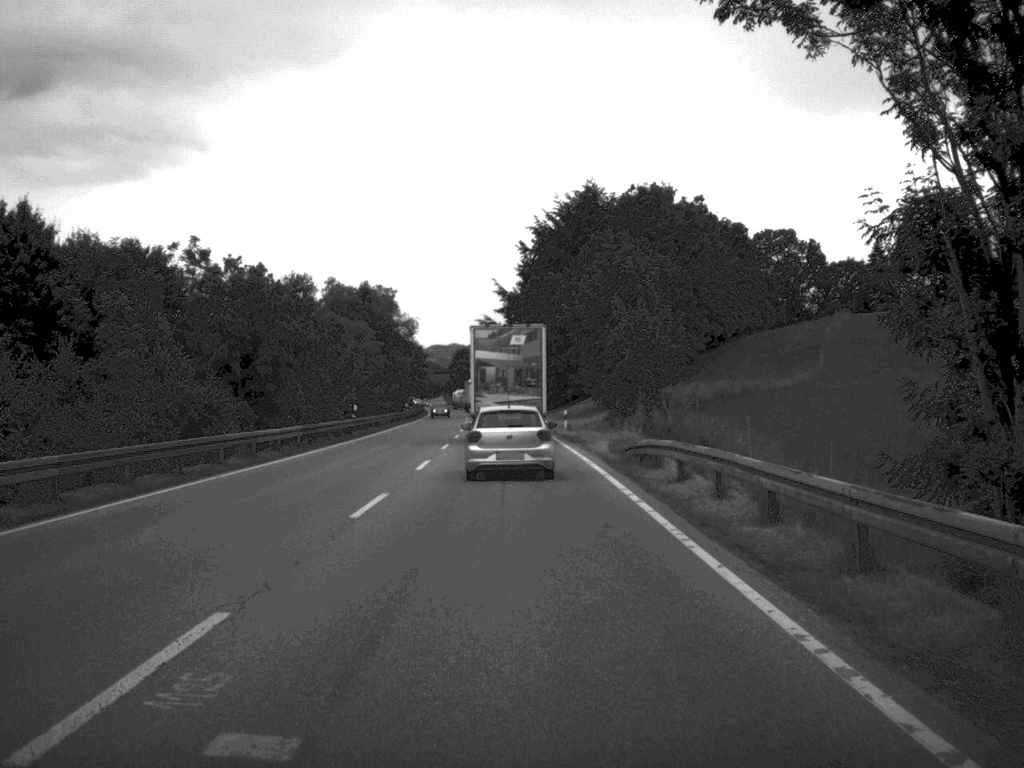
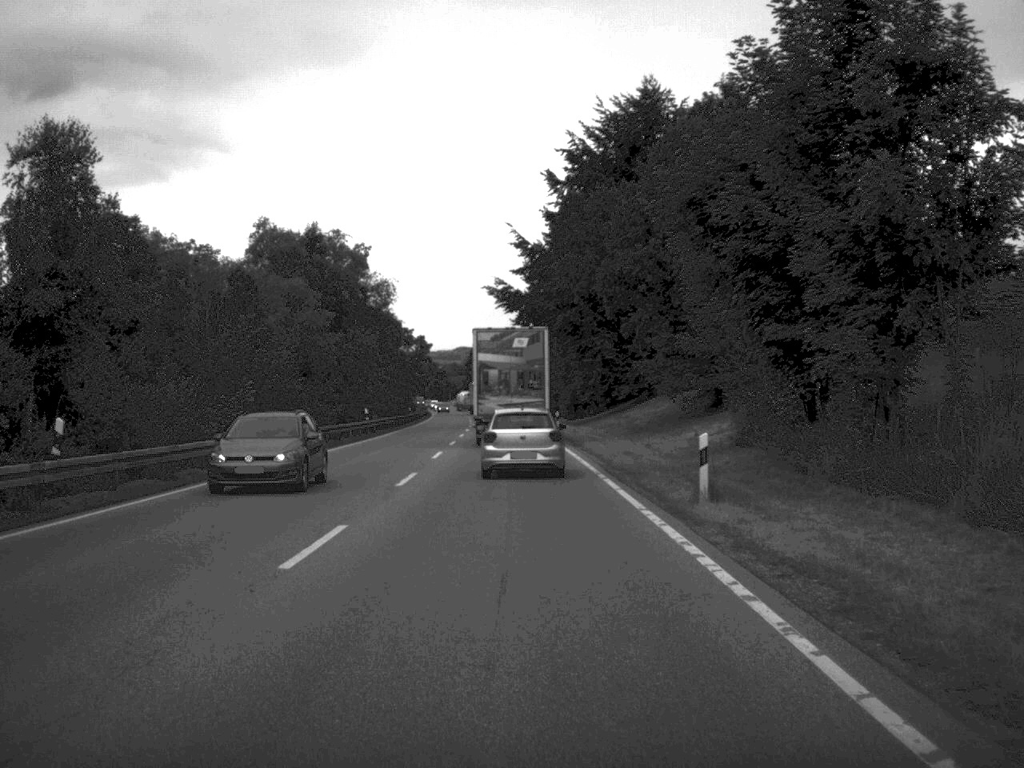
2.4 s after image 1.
(-0.4, +40.1) m; -1°
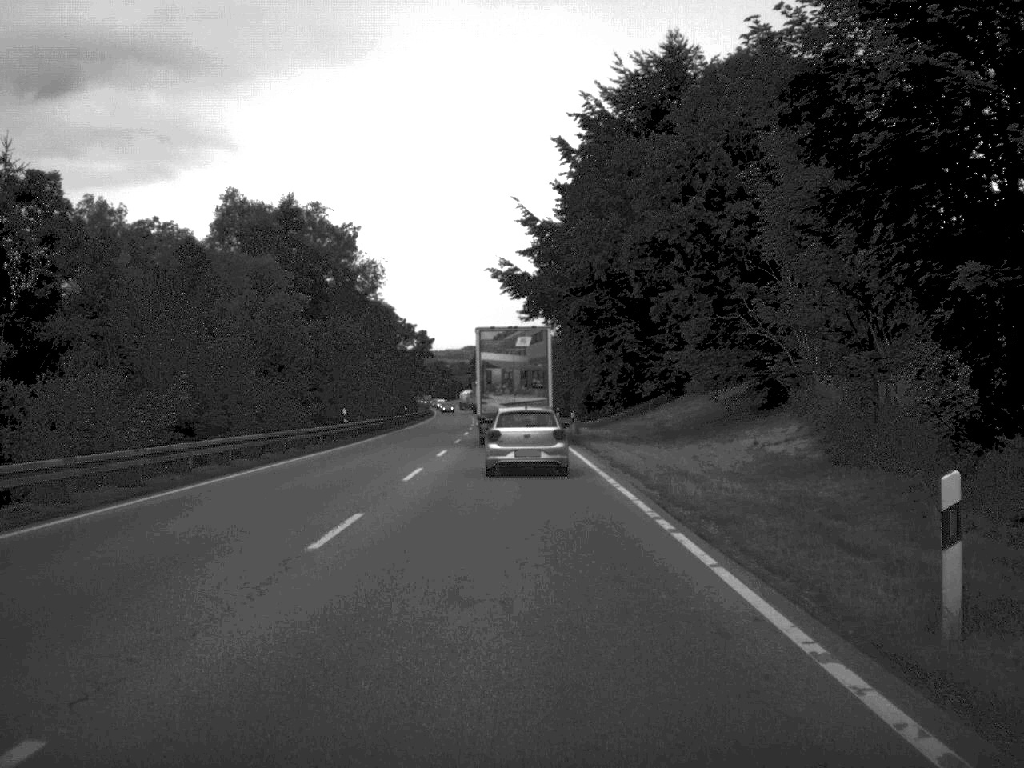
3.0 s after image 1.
(0.0, +10.6) m; 0°
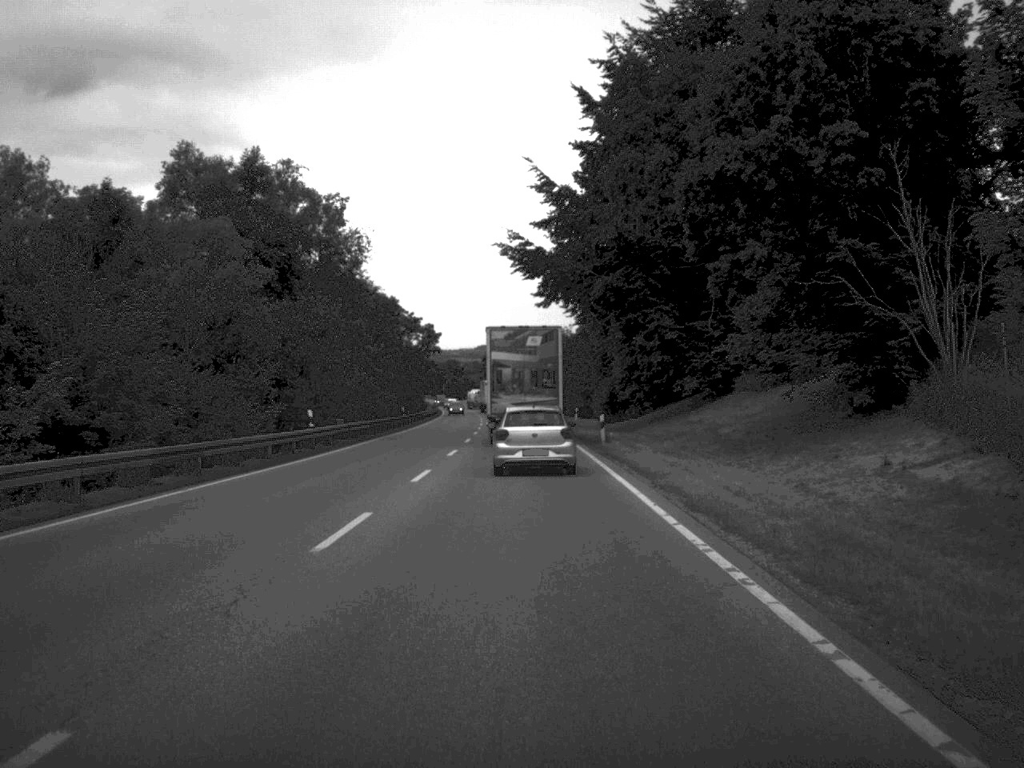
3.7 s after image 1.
(-0.1, +12.0) m; -1°
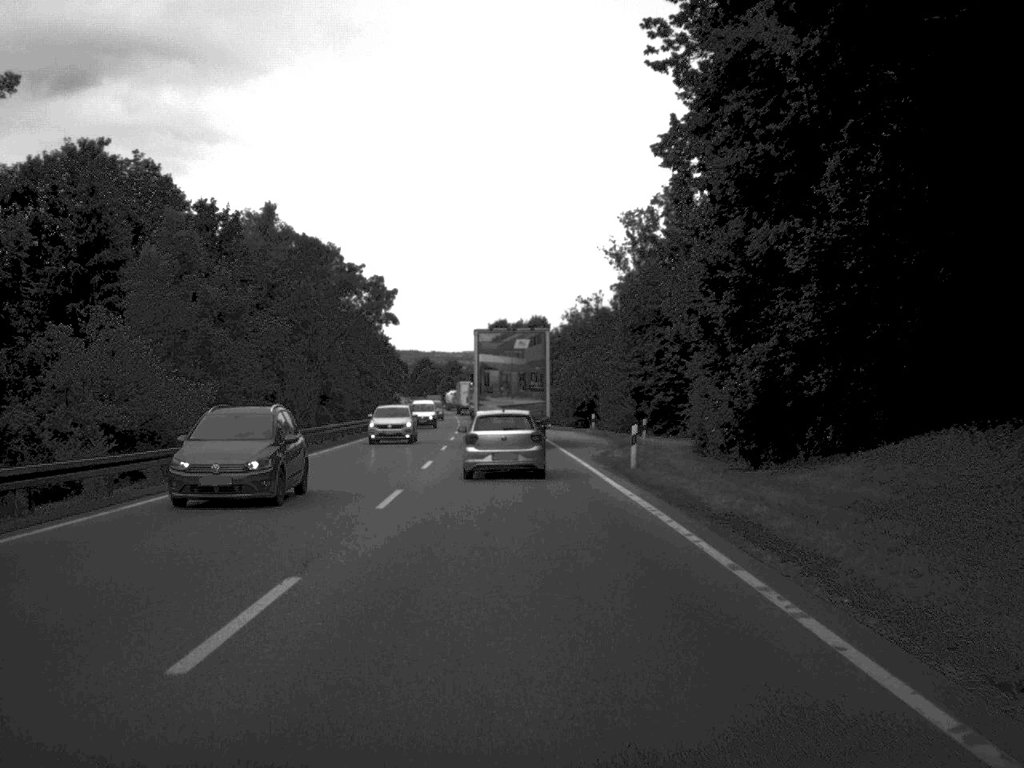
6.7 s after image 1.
(-0.4, +53.0) m; 0°
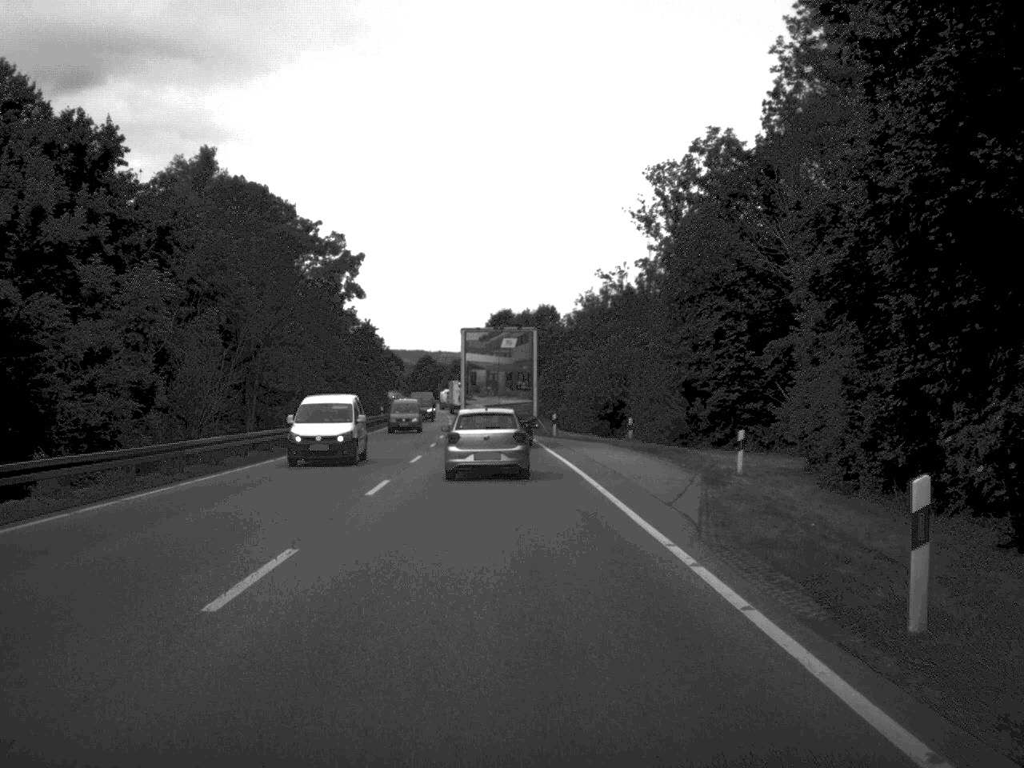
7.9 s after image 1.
(0.0, +21.2) m; 0°
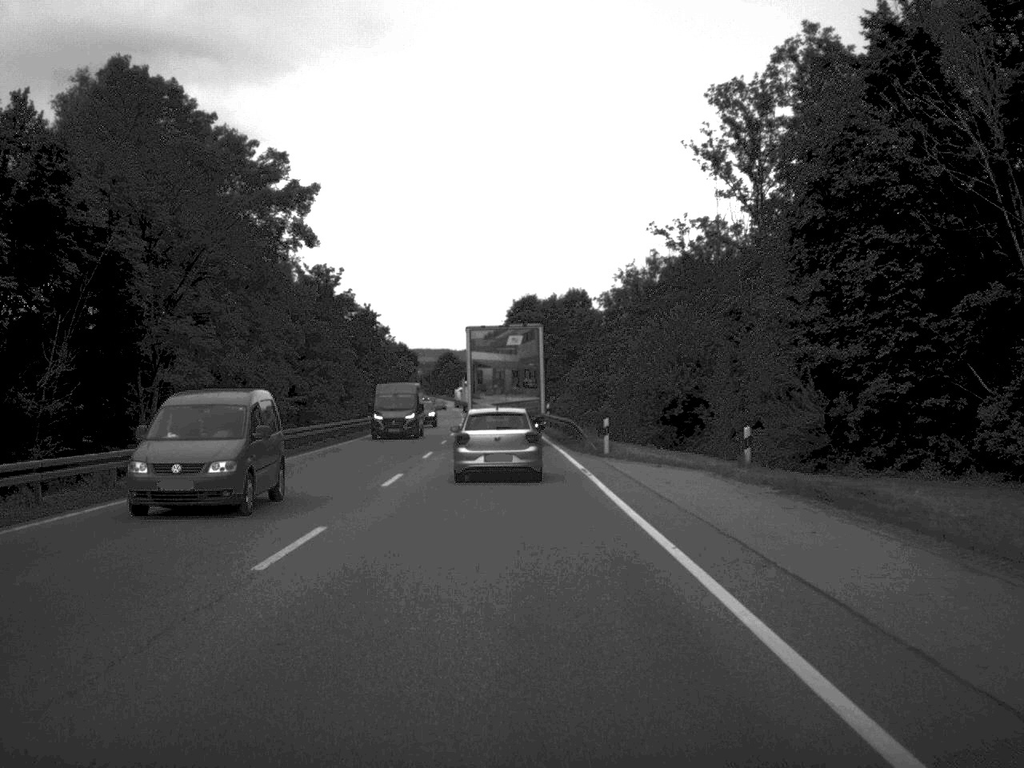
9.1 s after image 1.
(-0.2, +21.4) m; -1°
